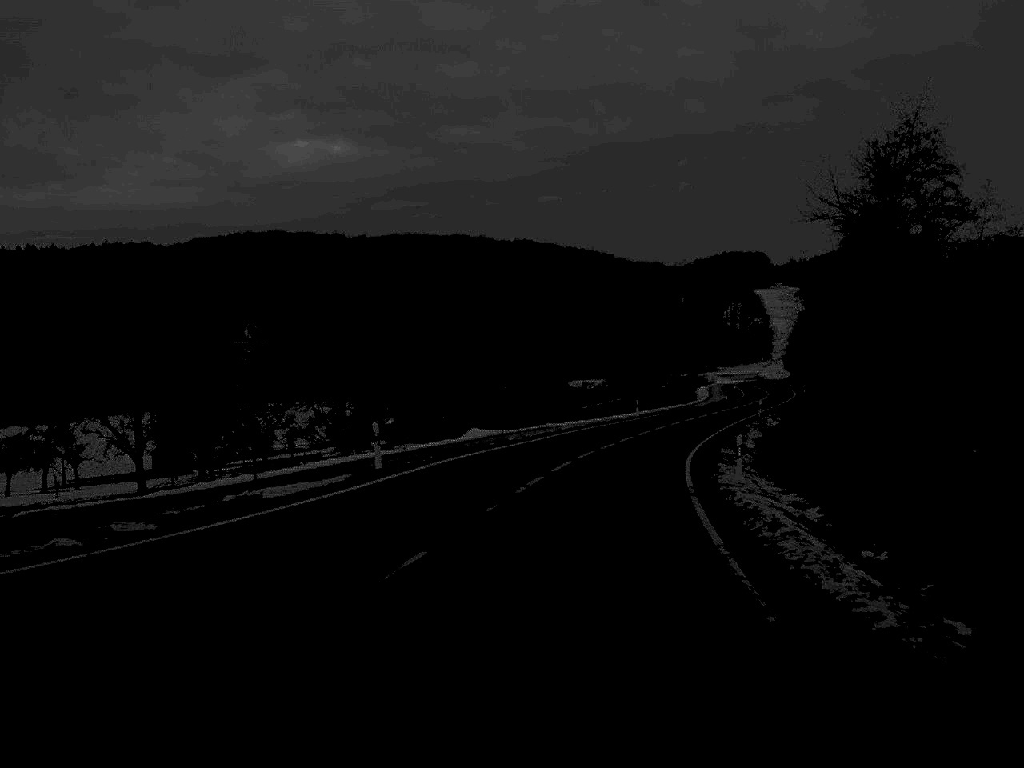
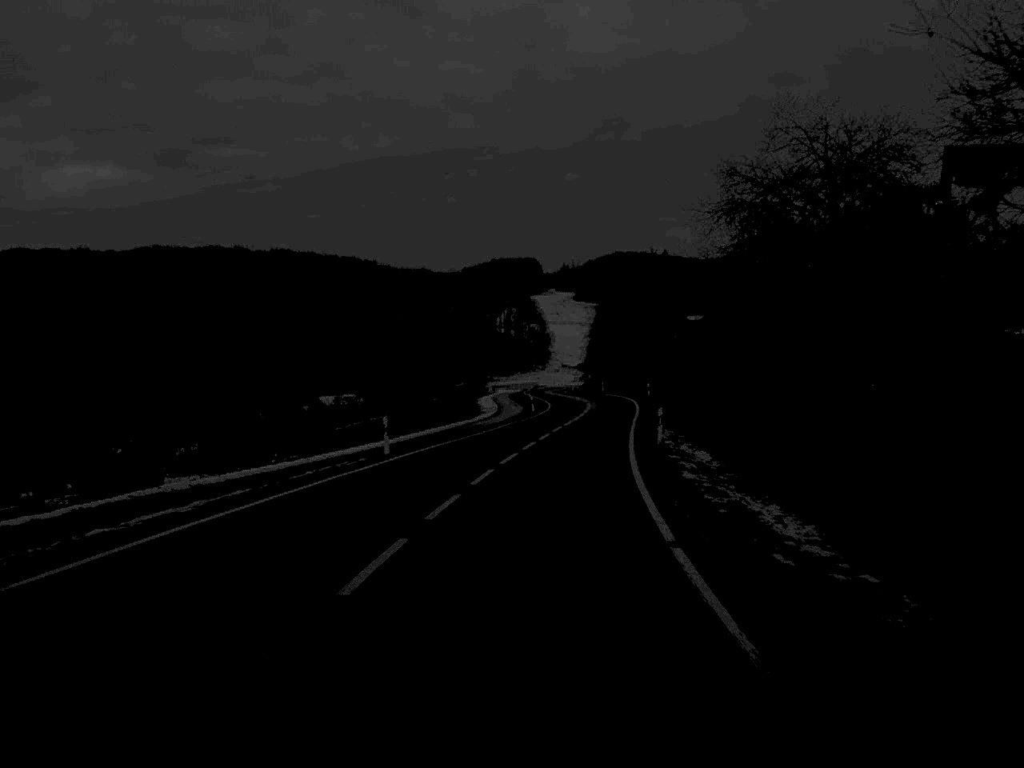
(+4.0, +41.5) m; +10°
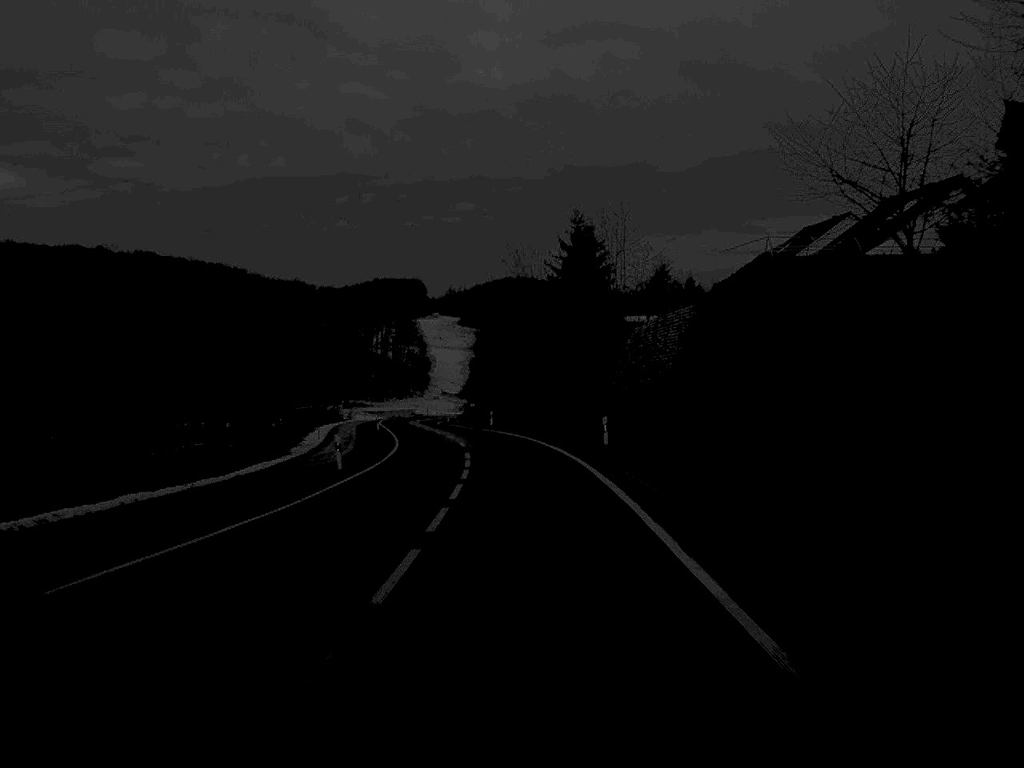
(+2.3, +47.1) m; +5°
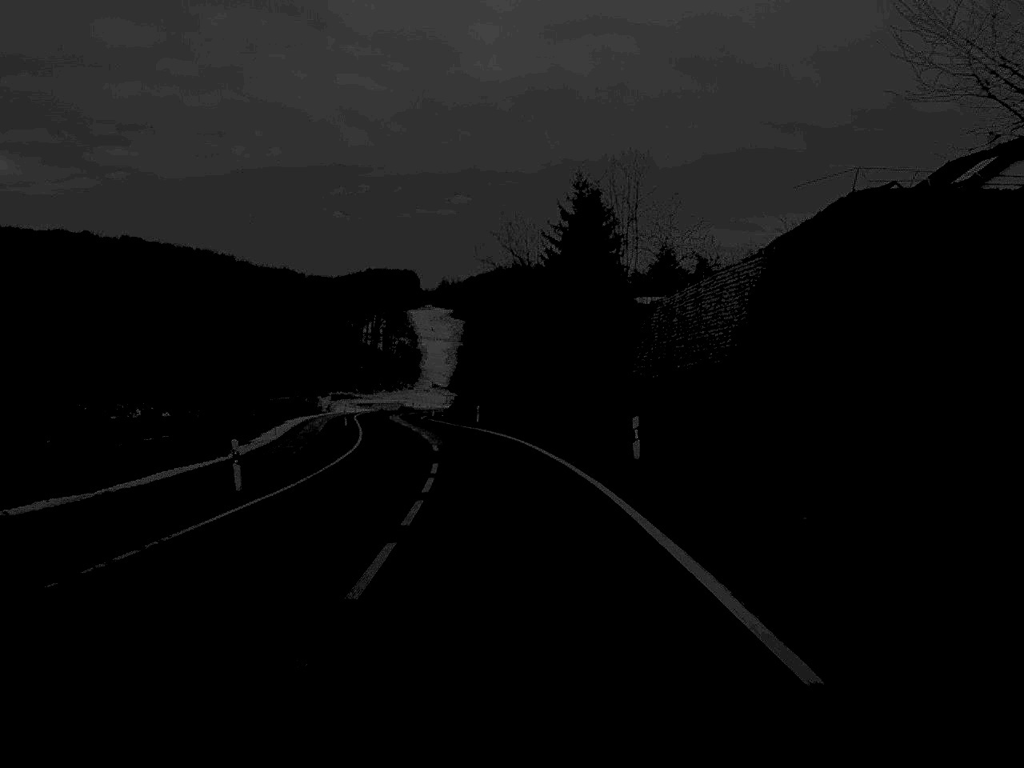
(0.0, +12.2) m; 0°
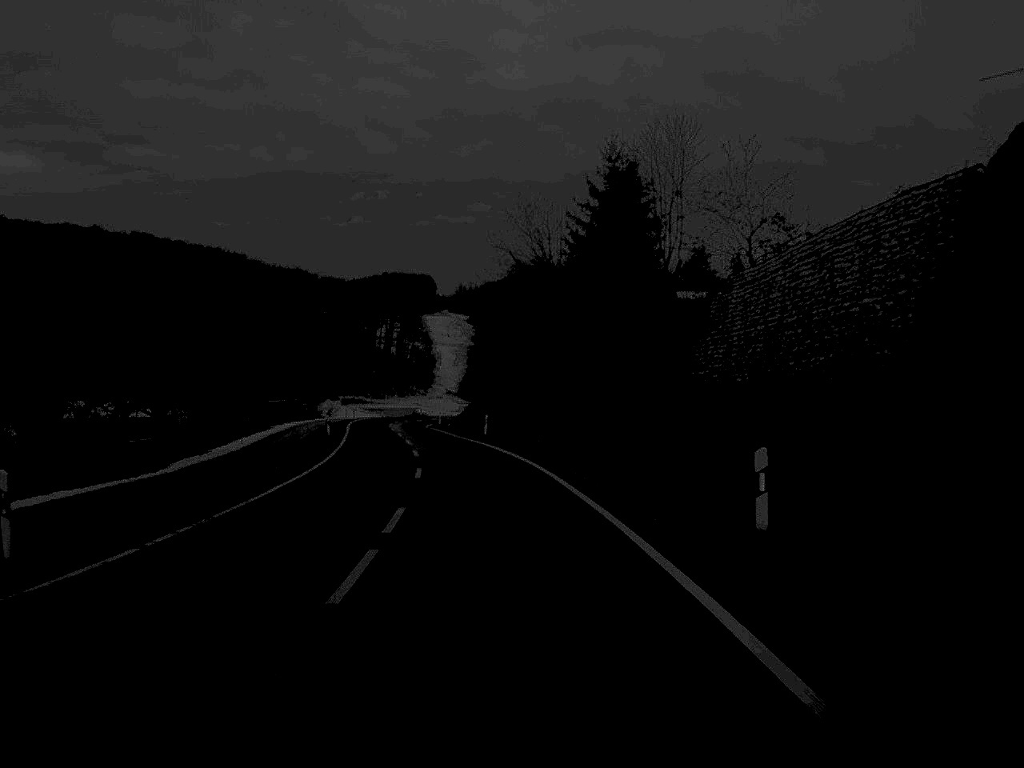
(-0.1, +11.8) m; -1°
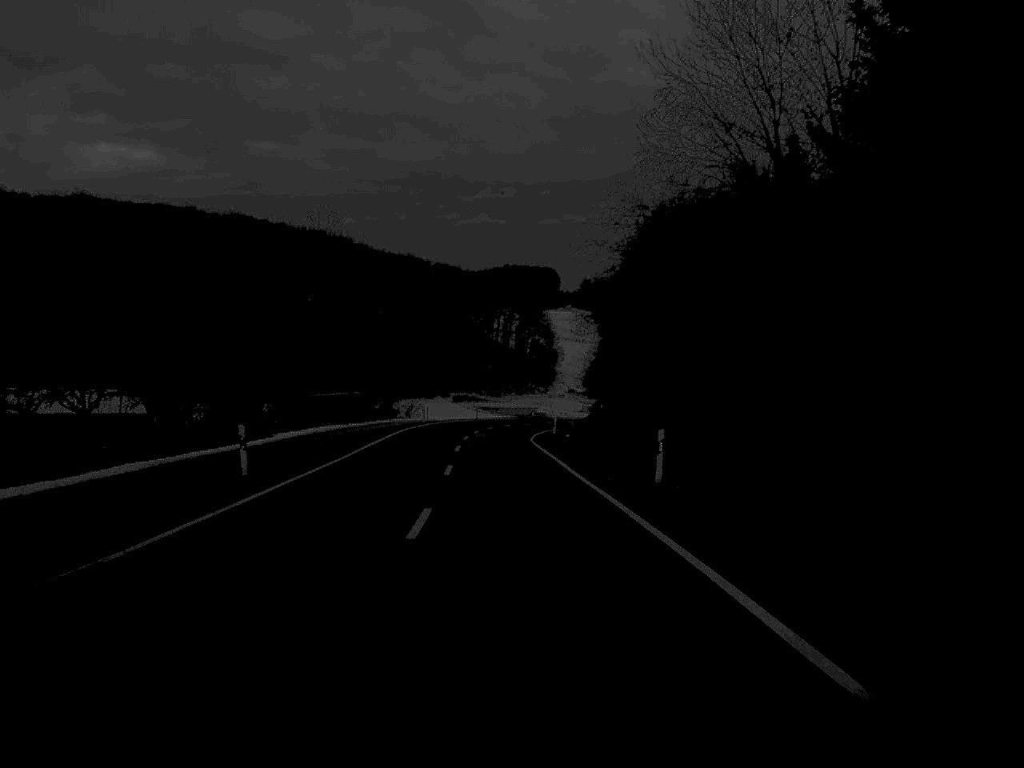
(-2.0, +39.0) m; -5°
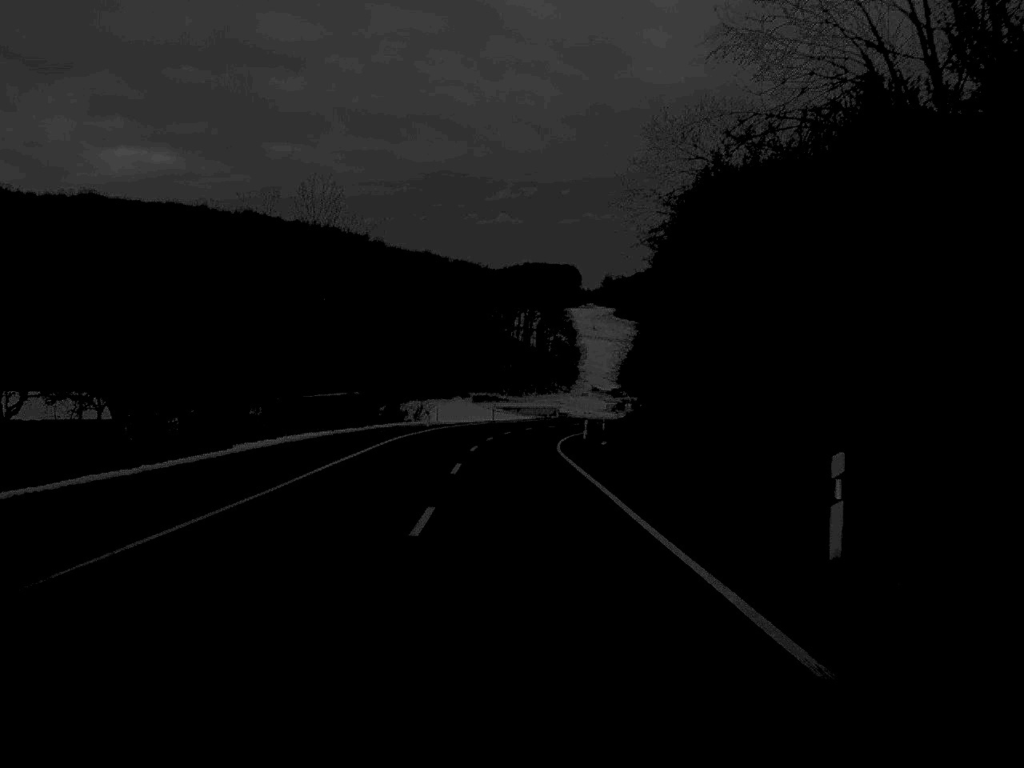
(-0.1, +12.4) m; -1°
